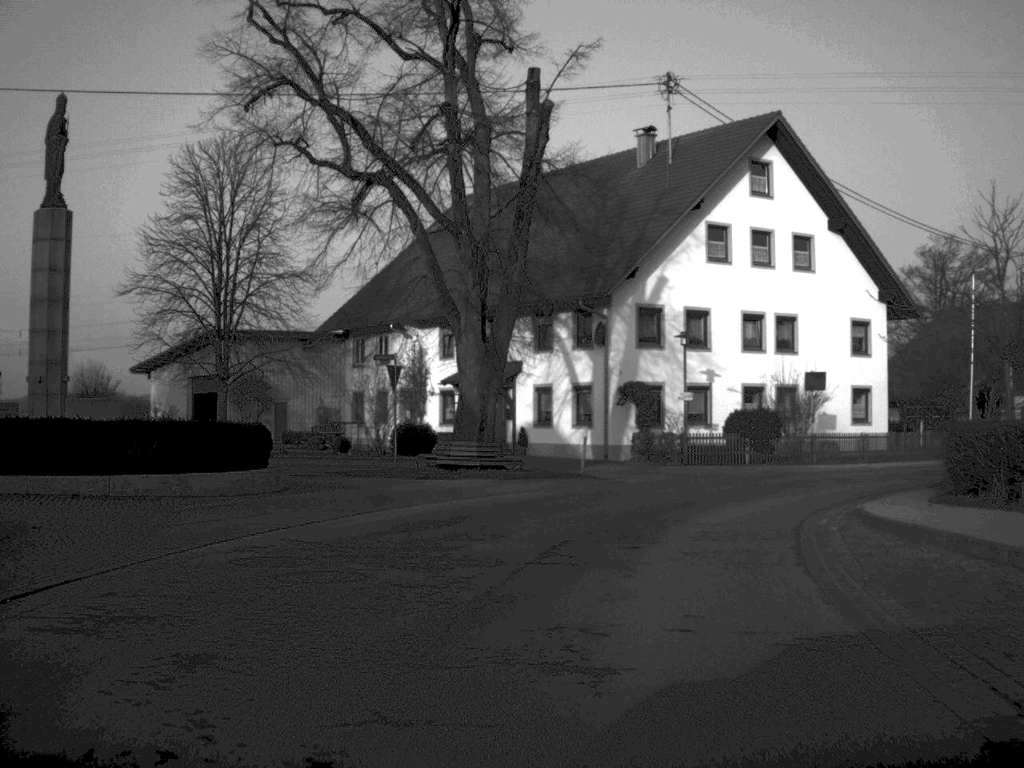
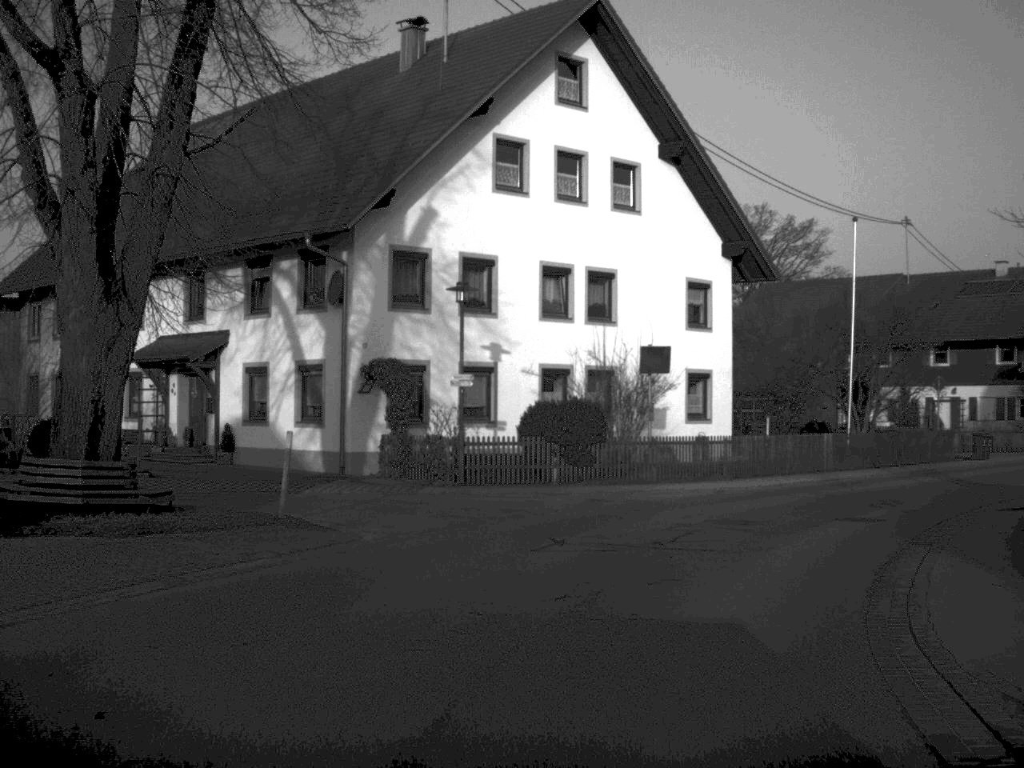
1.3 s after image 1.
(+1.2, +14.2) m; +11°
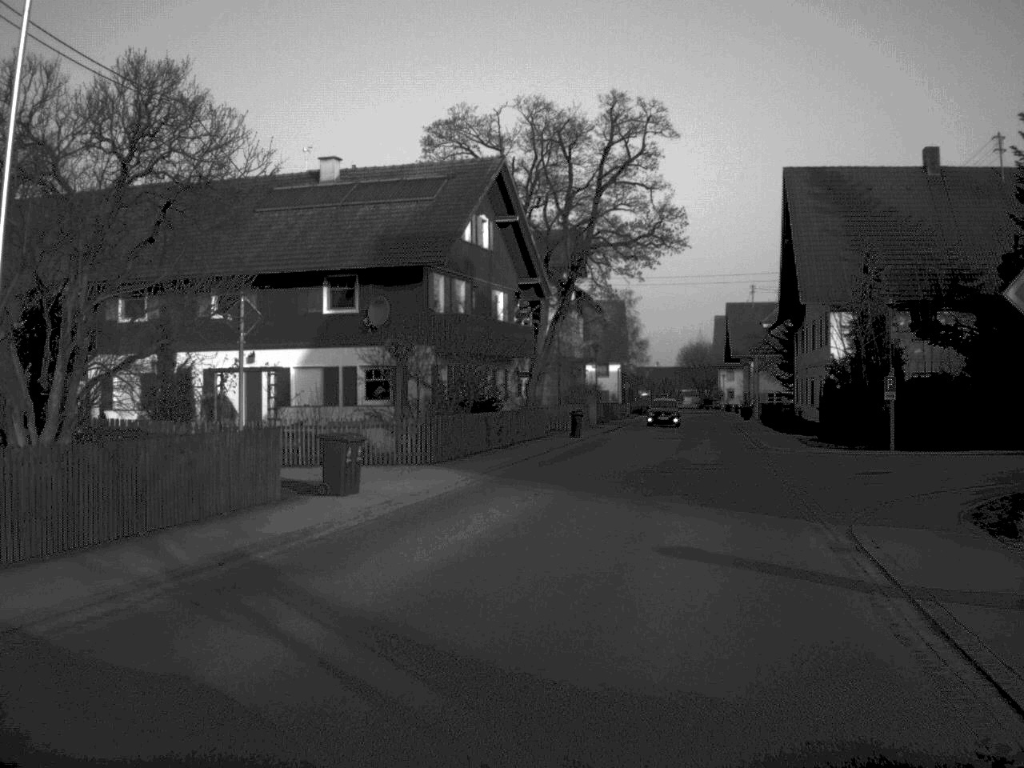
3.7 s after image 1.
(+6.9, +24.5) m; +33°
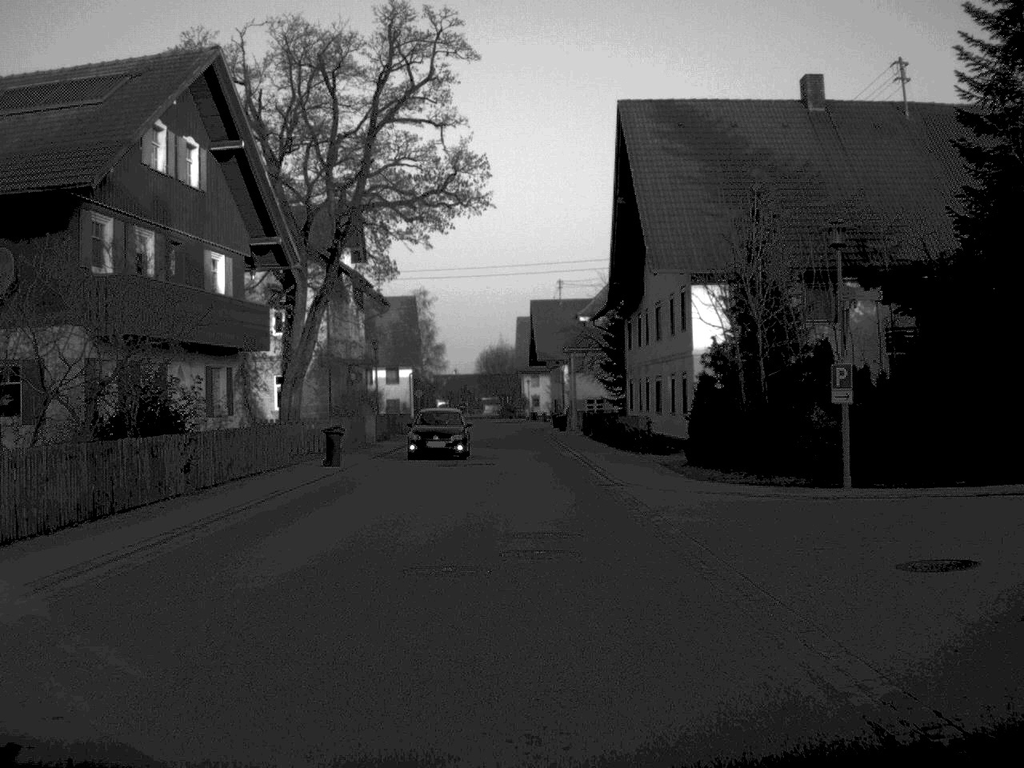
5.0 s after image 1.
(+1.3, +14.6) m; +9°
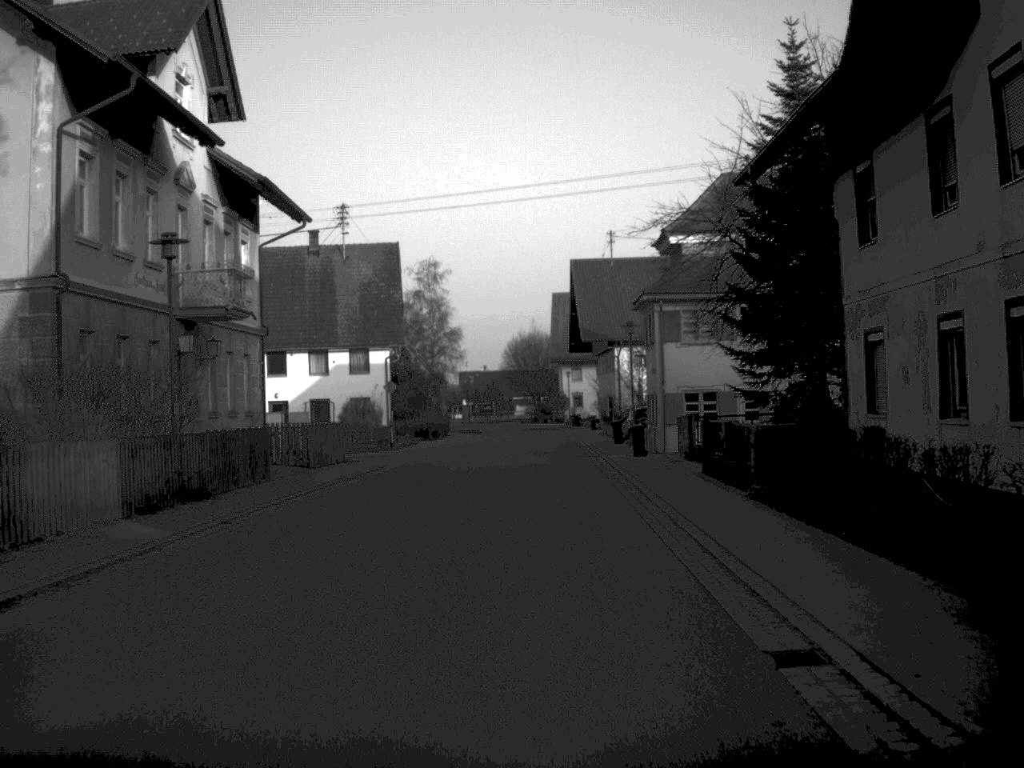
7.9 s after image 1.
(-0.2, +35.8) m; -2°
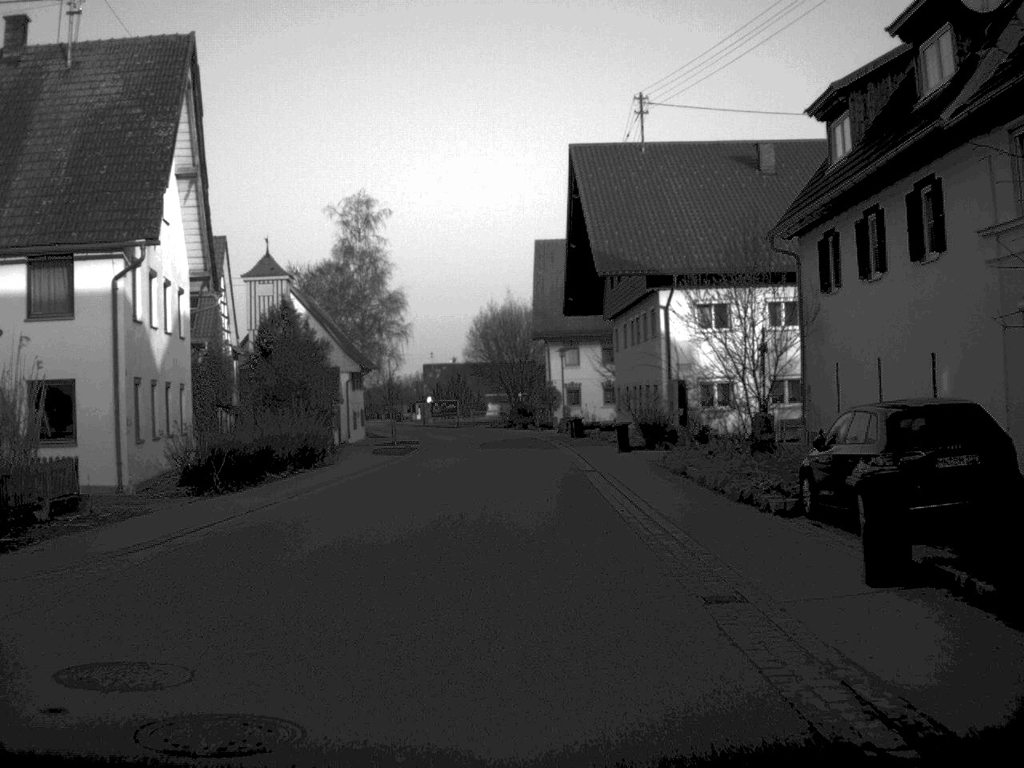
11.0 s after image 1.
(+0.5, +40.5) m; +1°
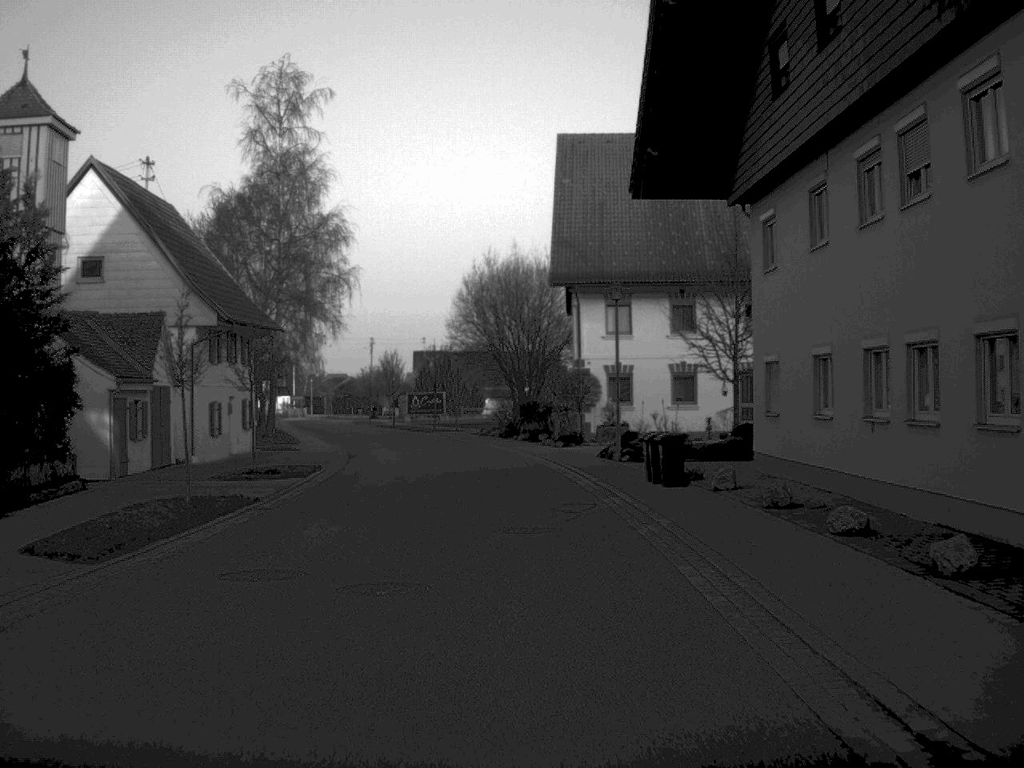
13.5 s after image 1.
(-0.1, +34.9) m; 0°
